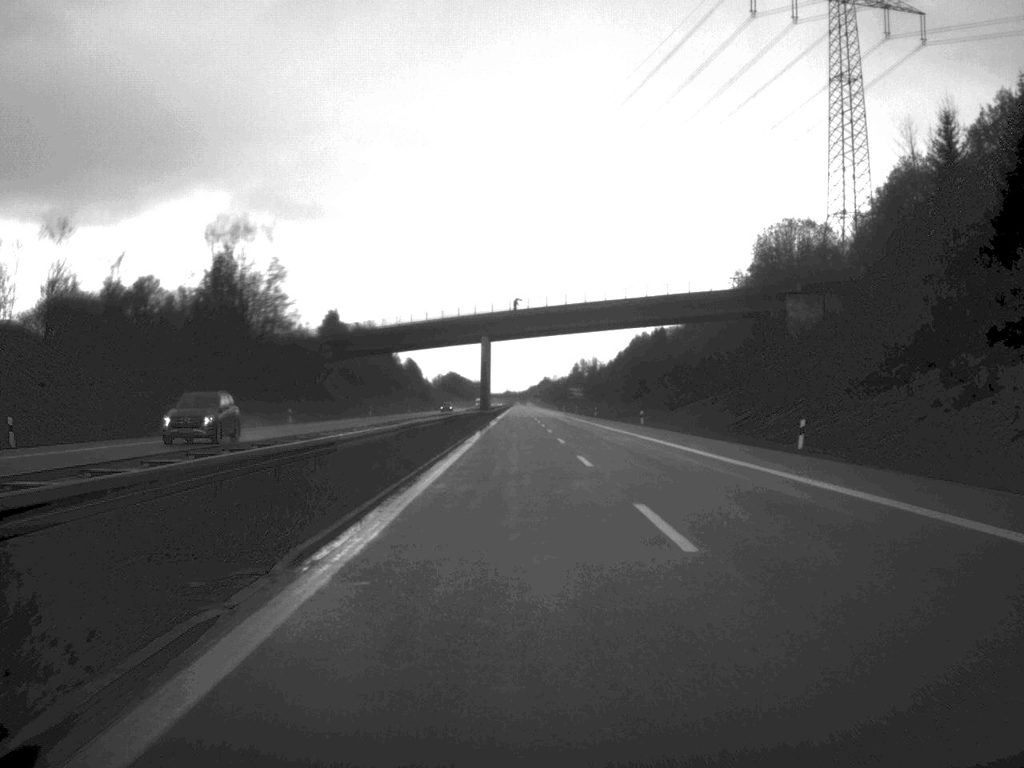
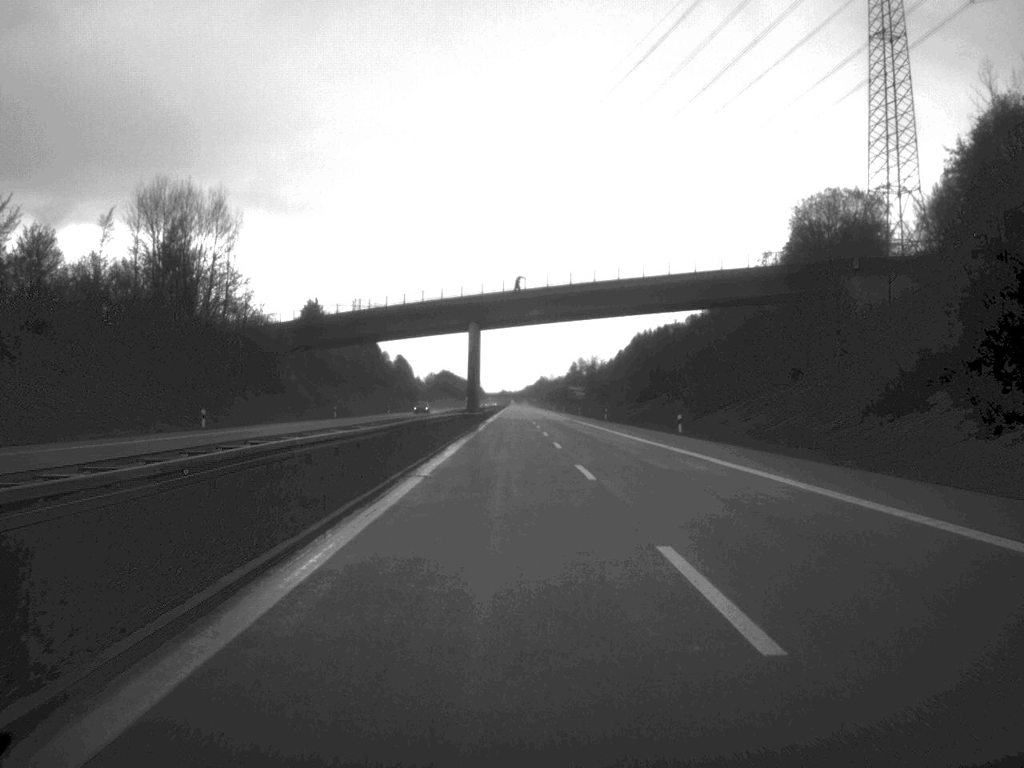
(0.0, +23.1) m; 0°
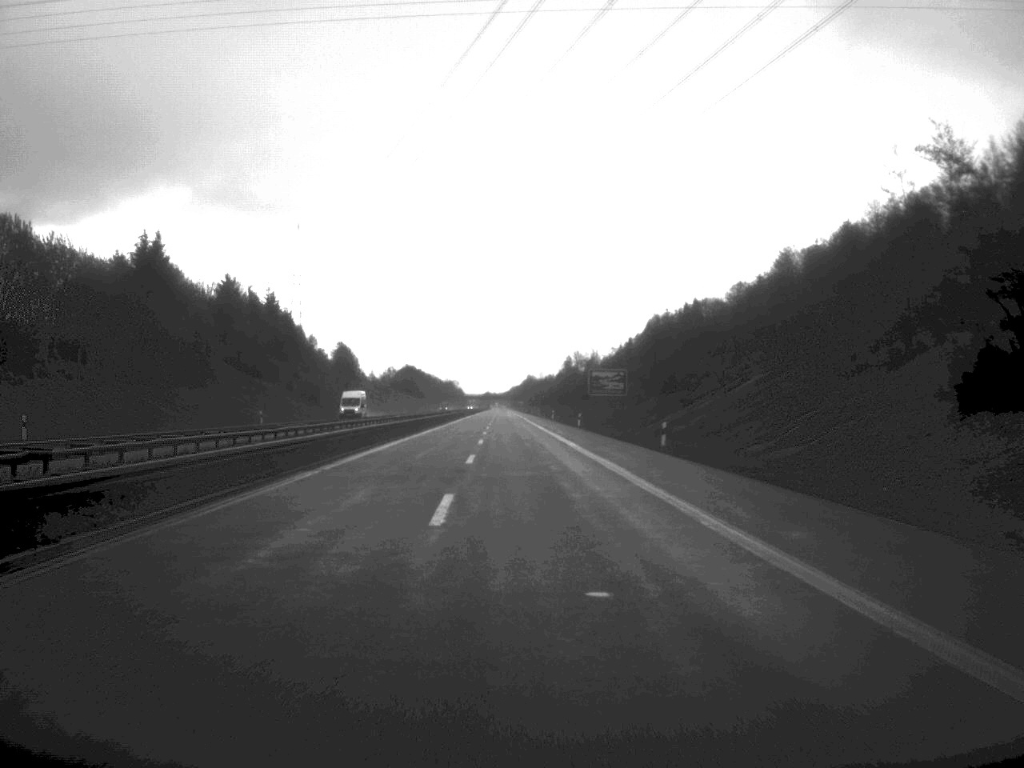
(+1.3, +115.1) m; 0°
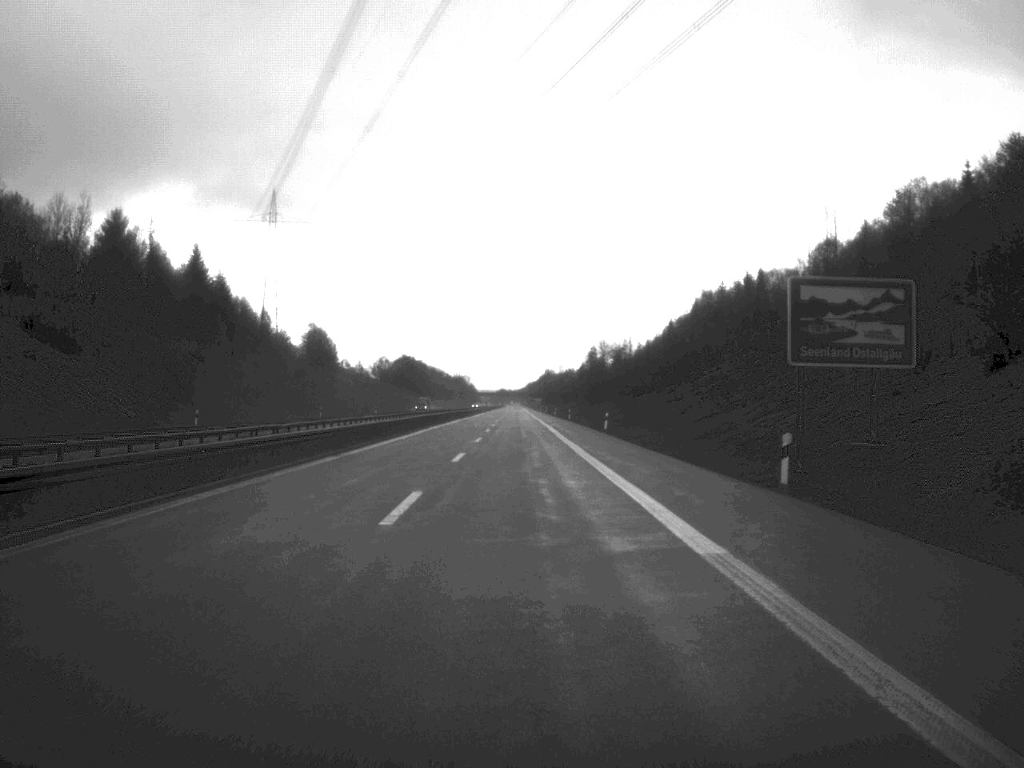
(-0.6, +71.1) m; -1°
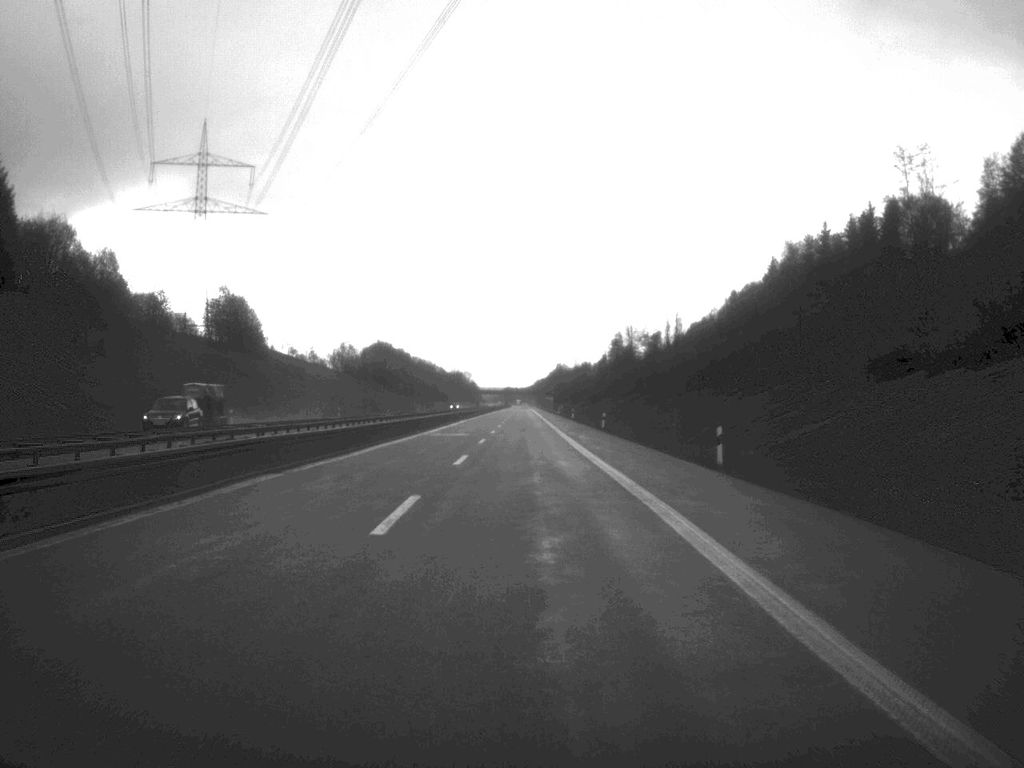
(-0.5, +90.0) m; 0°
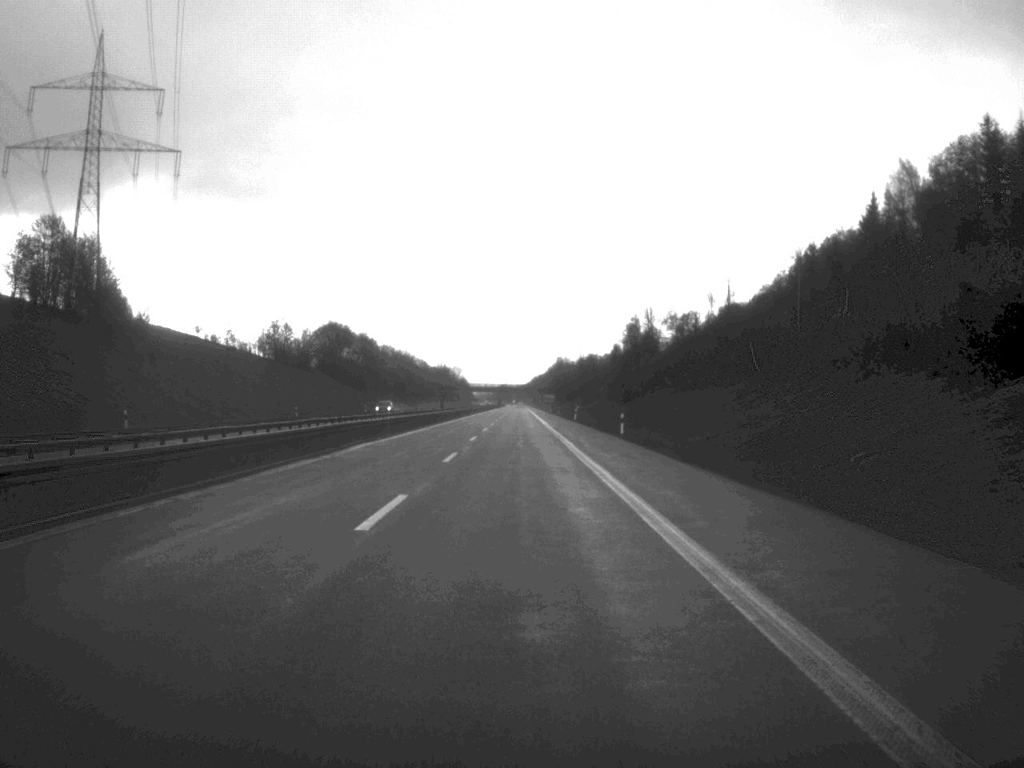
(+0.1, +70.5) m; 0°
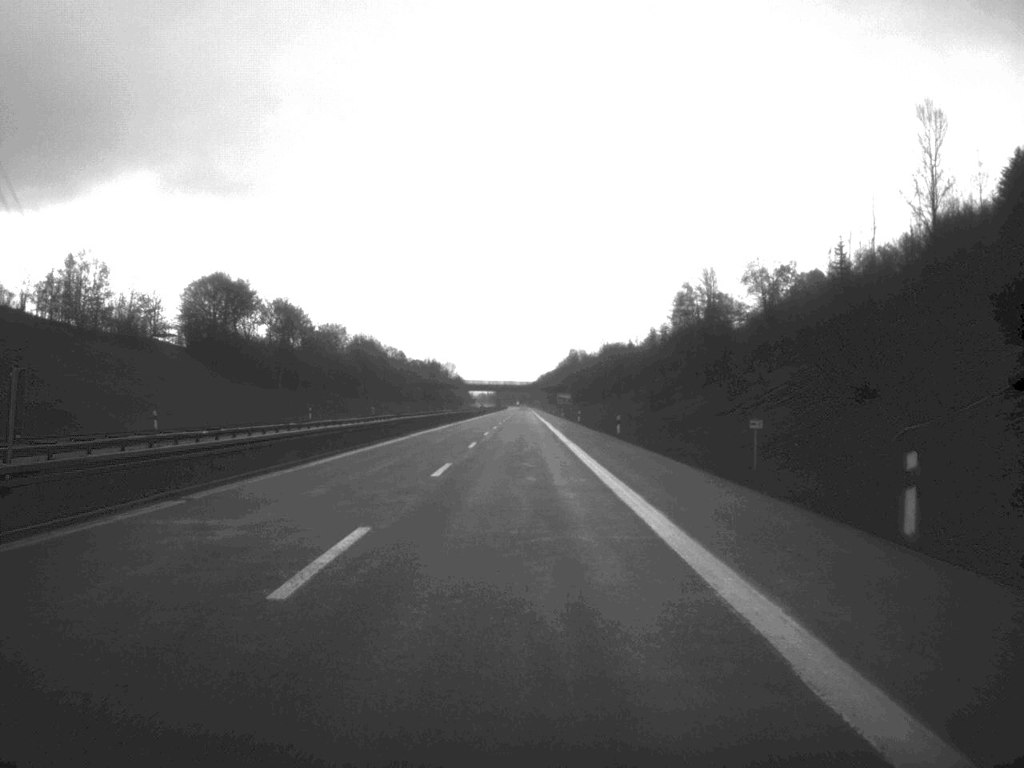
(-0.4, +93.8) m; 0°
